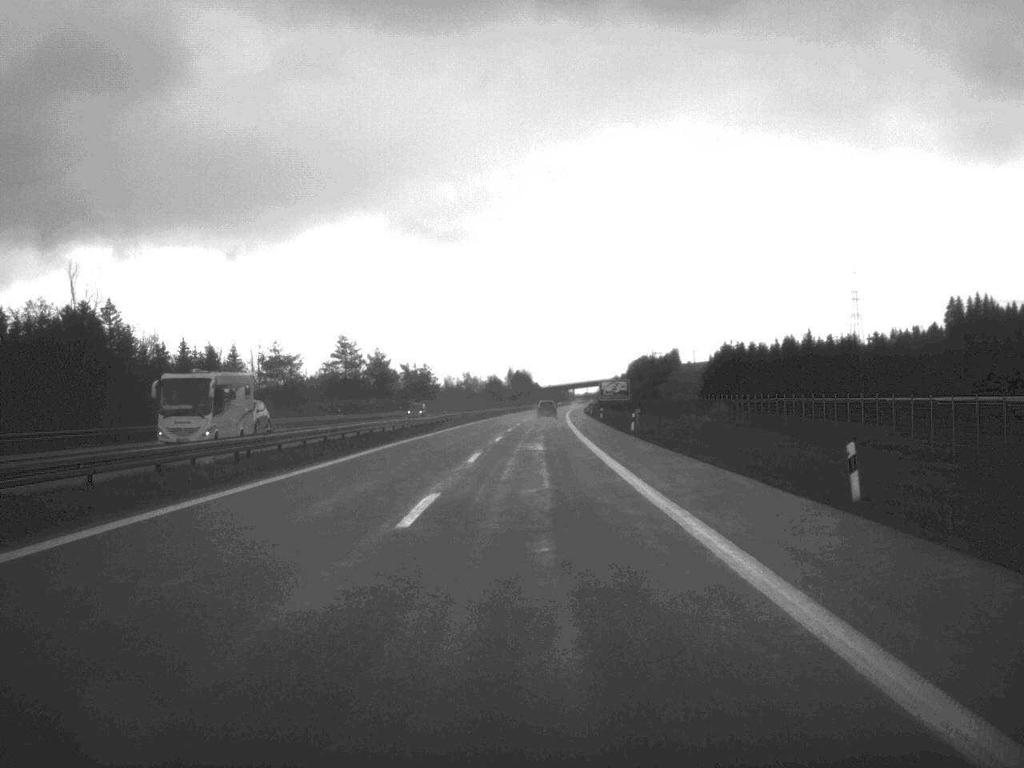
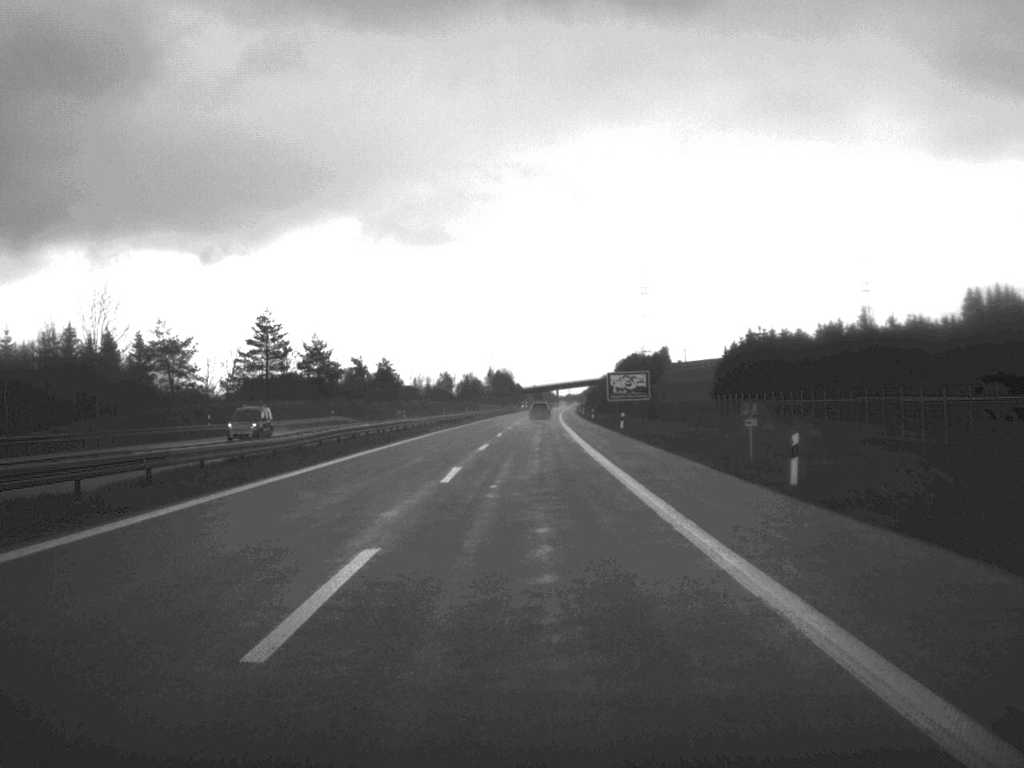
(+0.3, +43.7) m; +1°
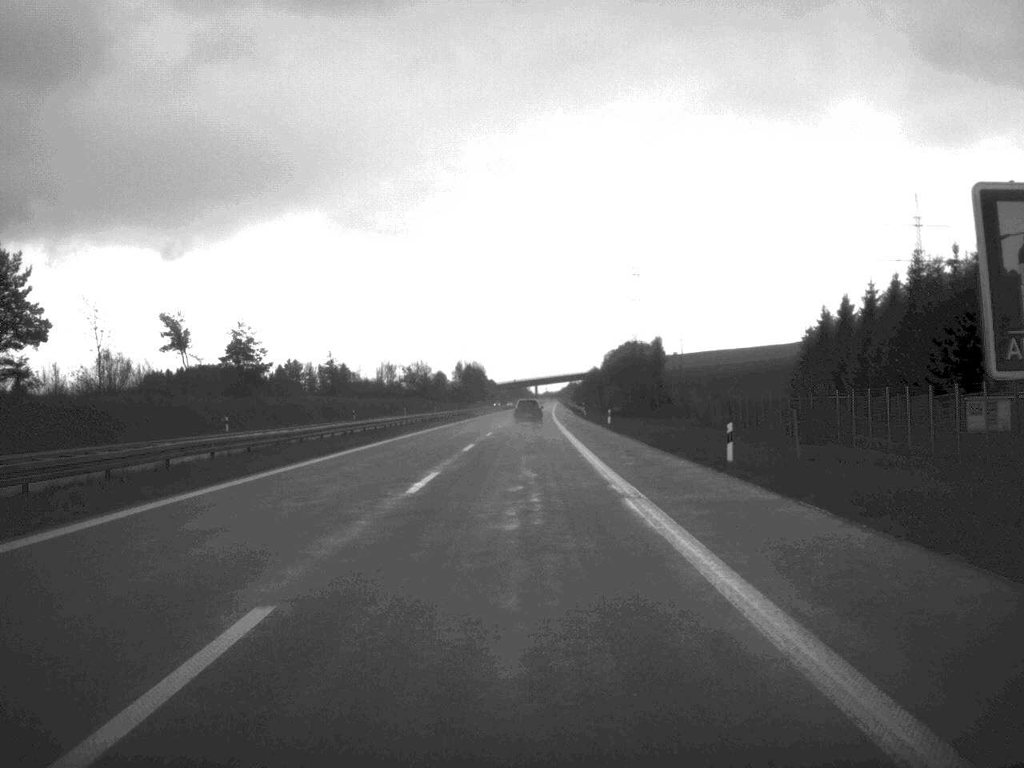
(+1.0, +92.3) m; +1°
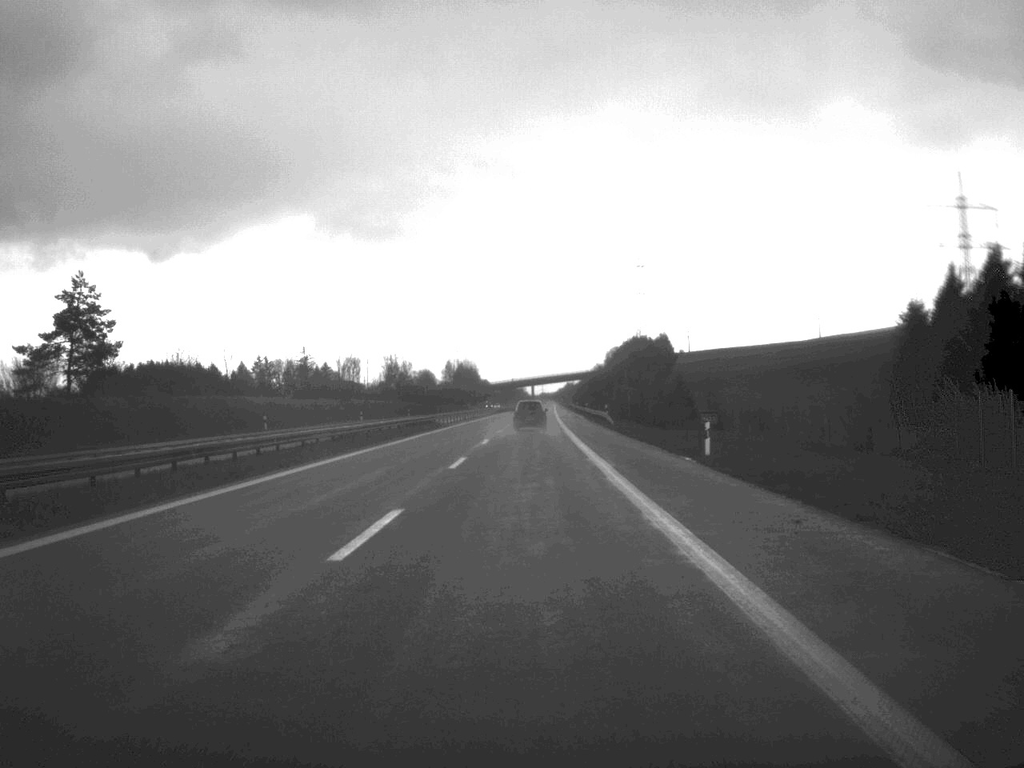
(+0.1, +44.3) m; 0°
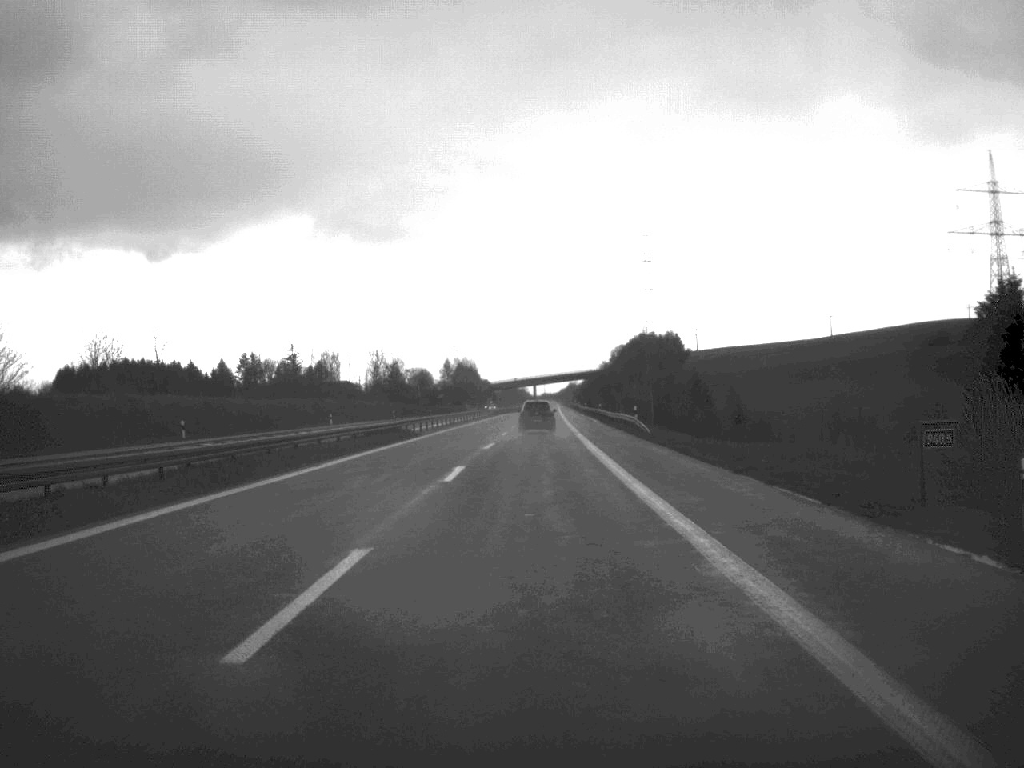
(0.0, +22.6) m; 0°
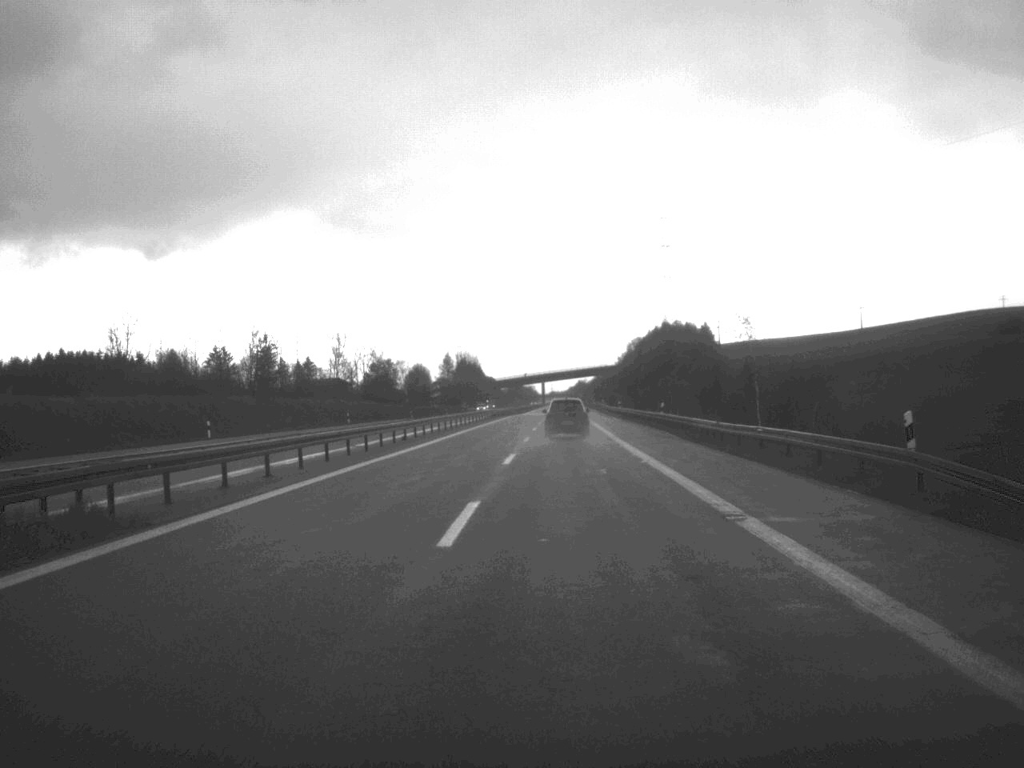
(-0.2, +47.1) m; 0°
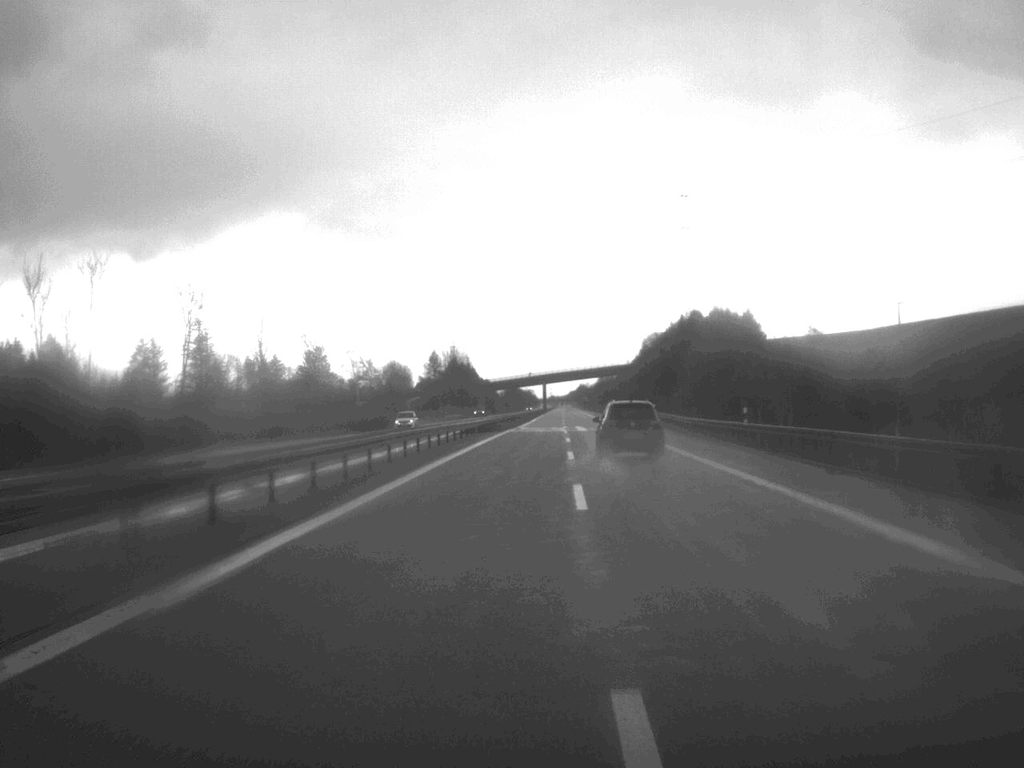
(-0.1, +65.8) m; 0°
